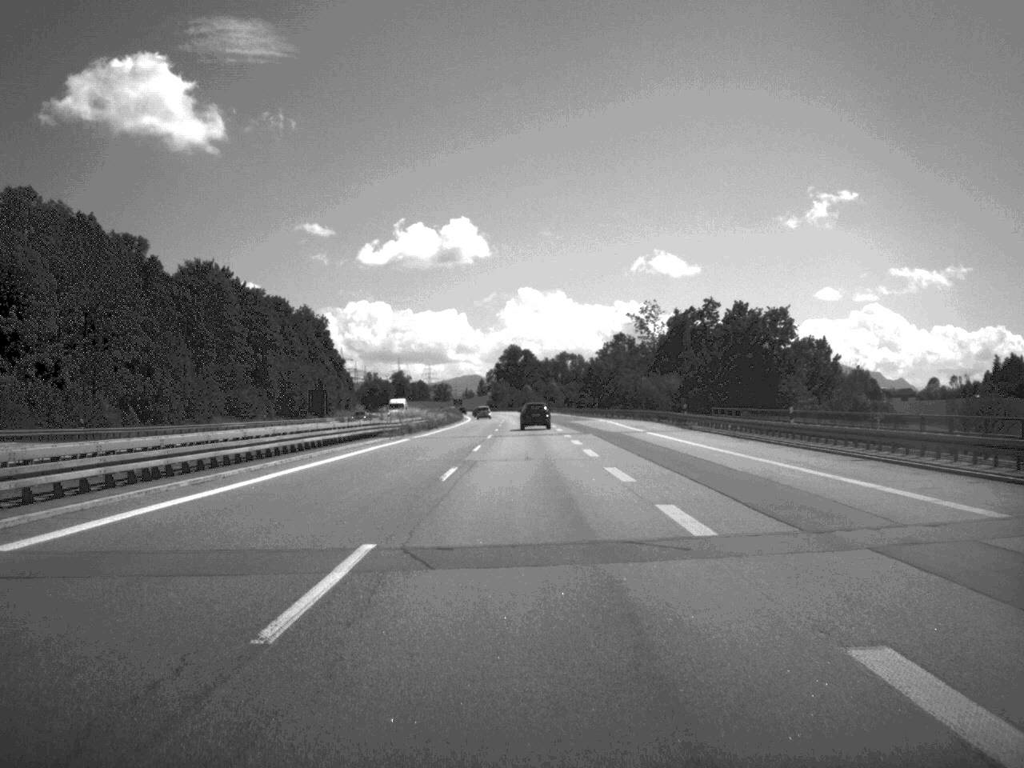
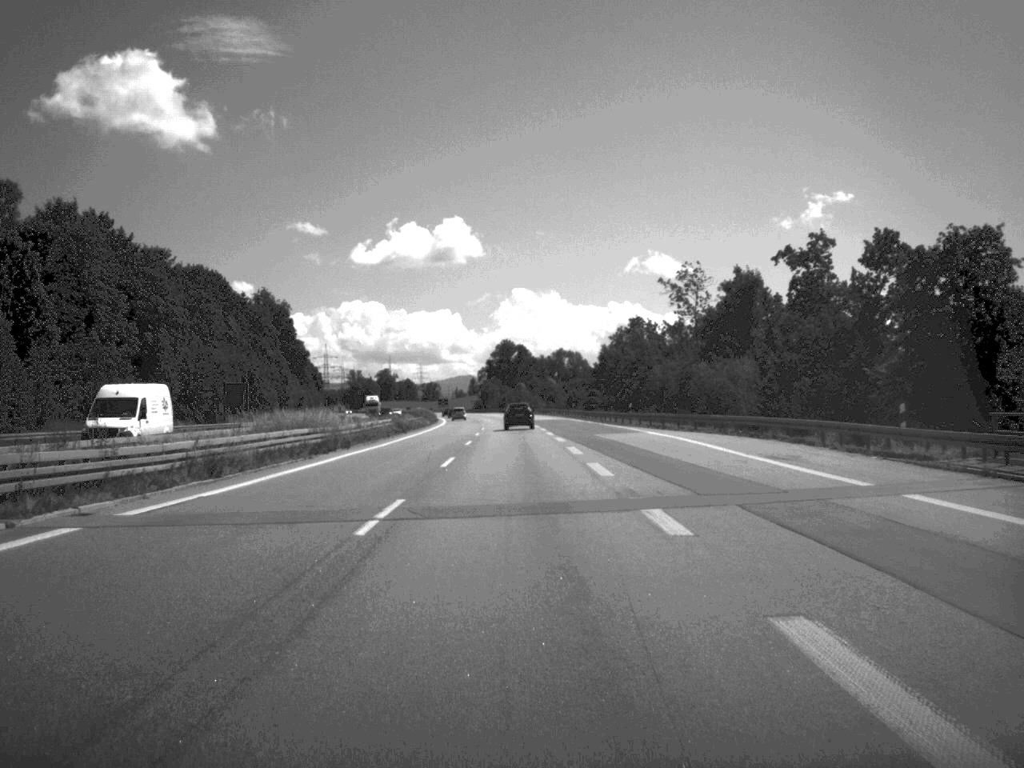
(+0.1, +46.2) m; 0°
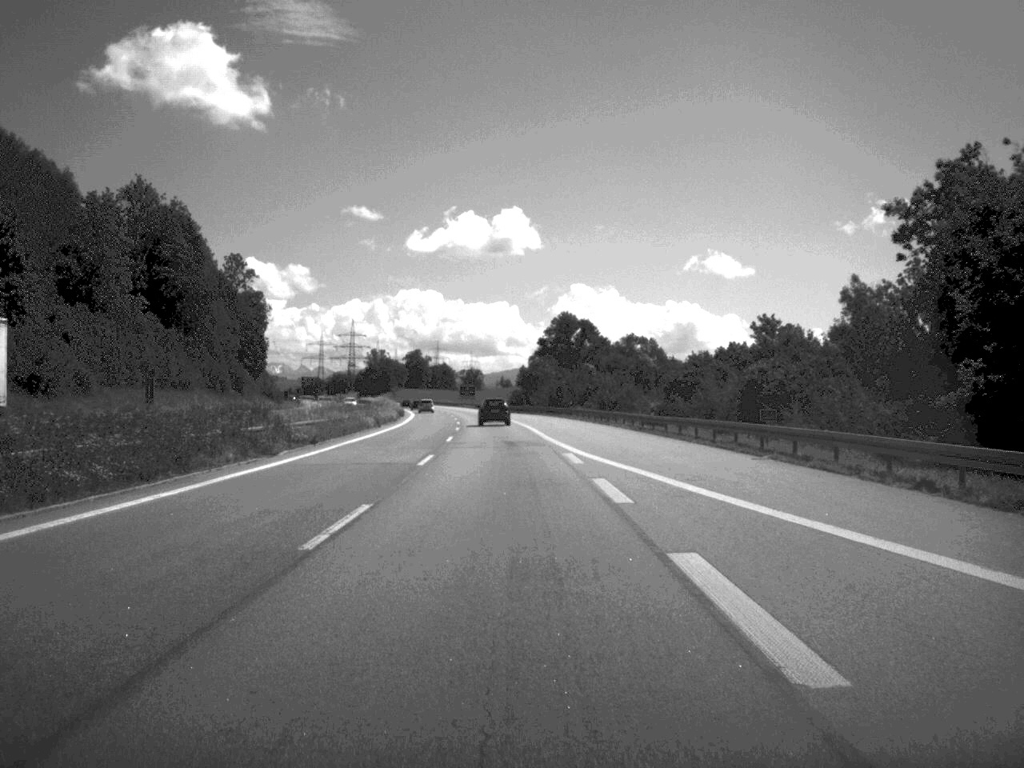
(-2.5, +125.9) m; -3°
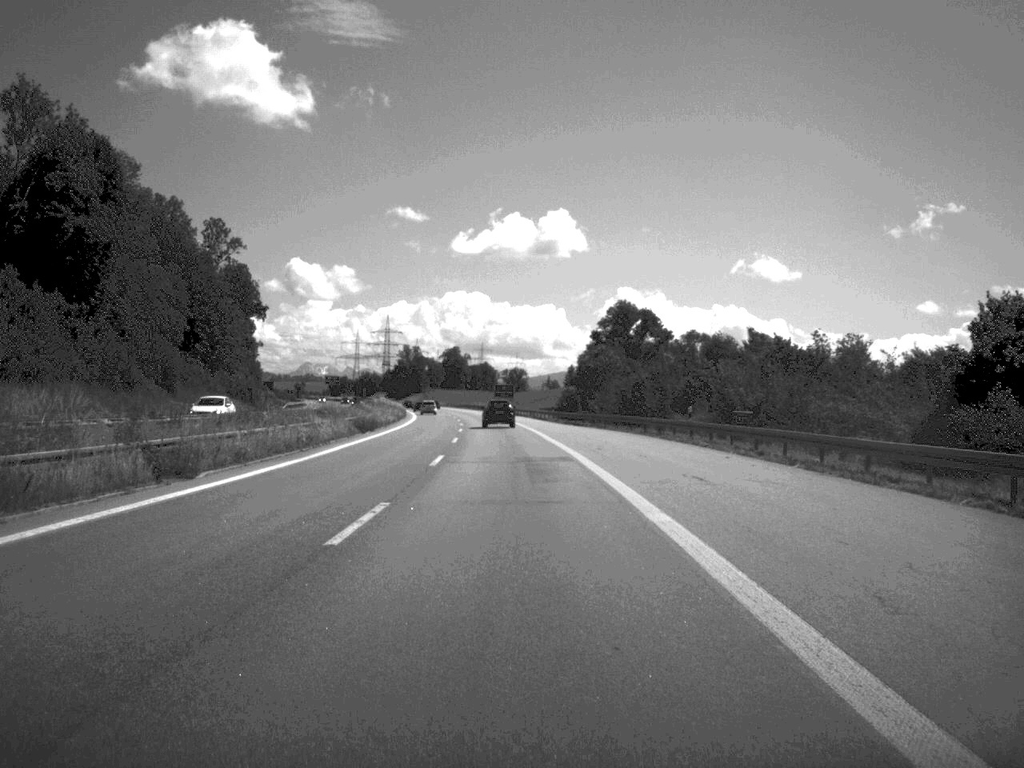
(-1.0, +52.8) m; -2°
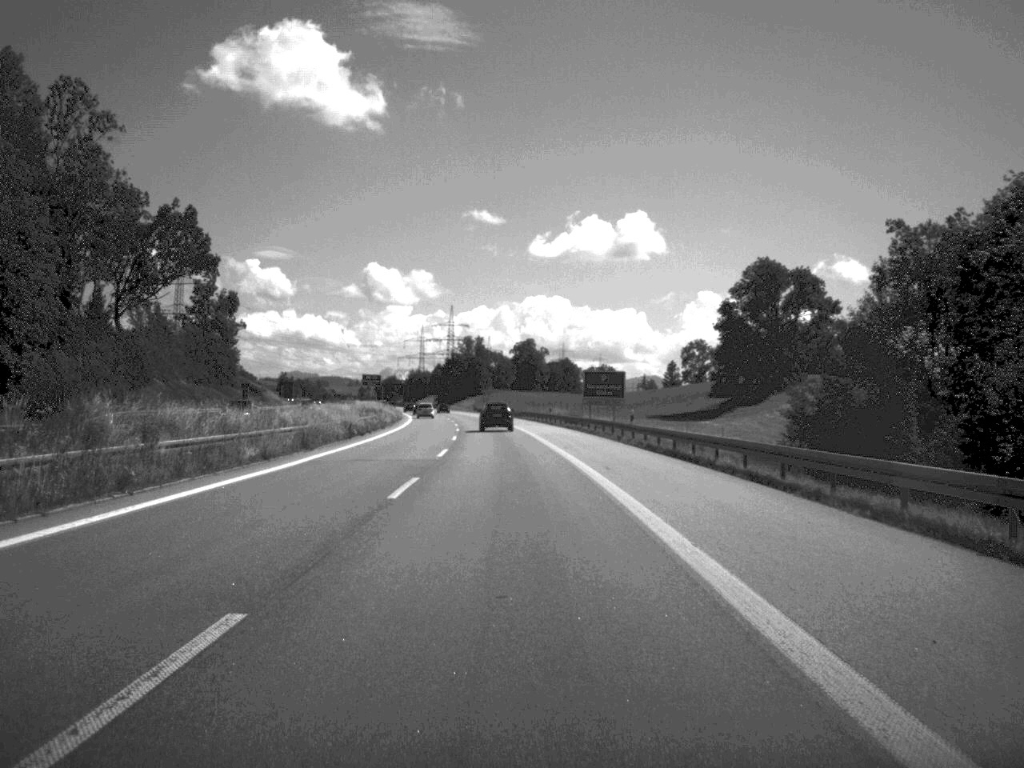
(-3.2, +98.9) m; -4°
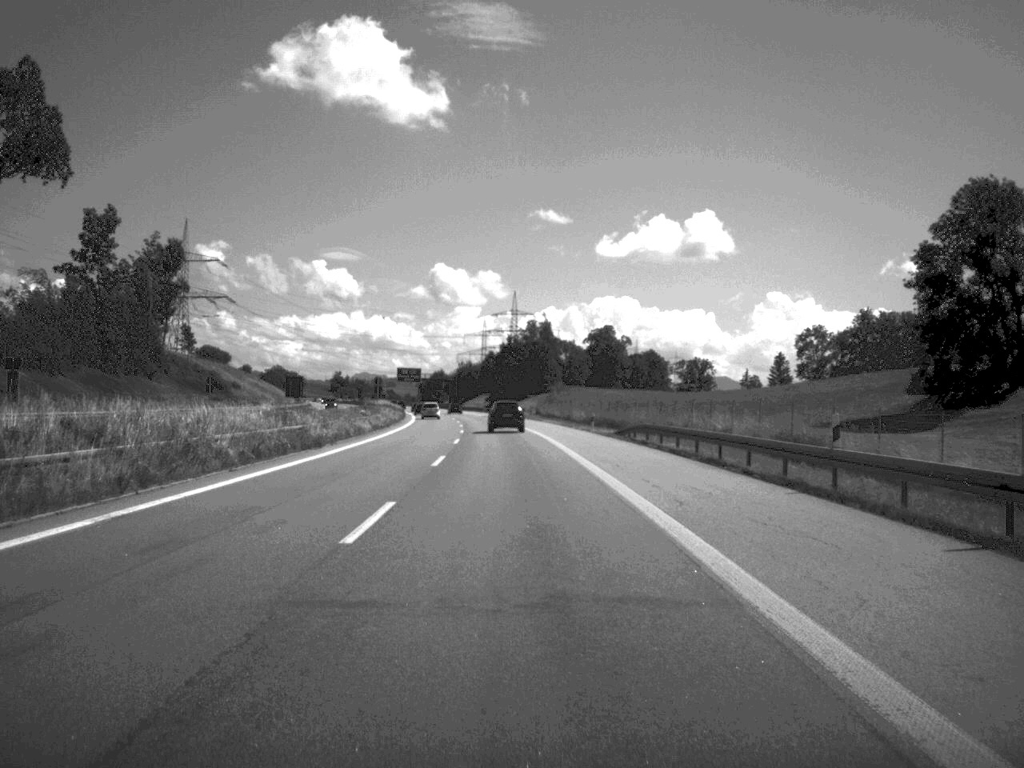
(-2.3, +78.0) m; -3°
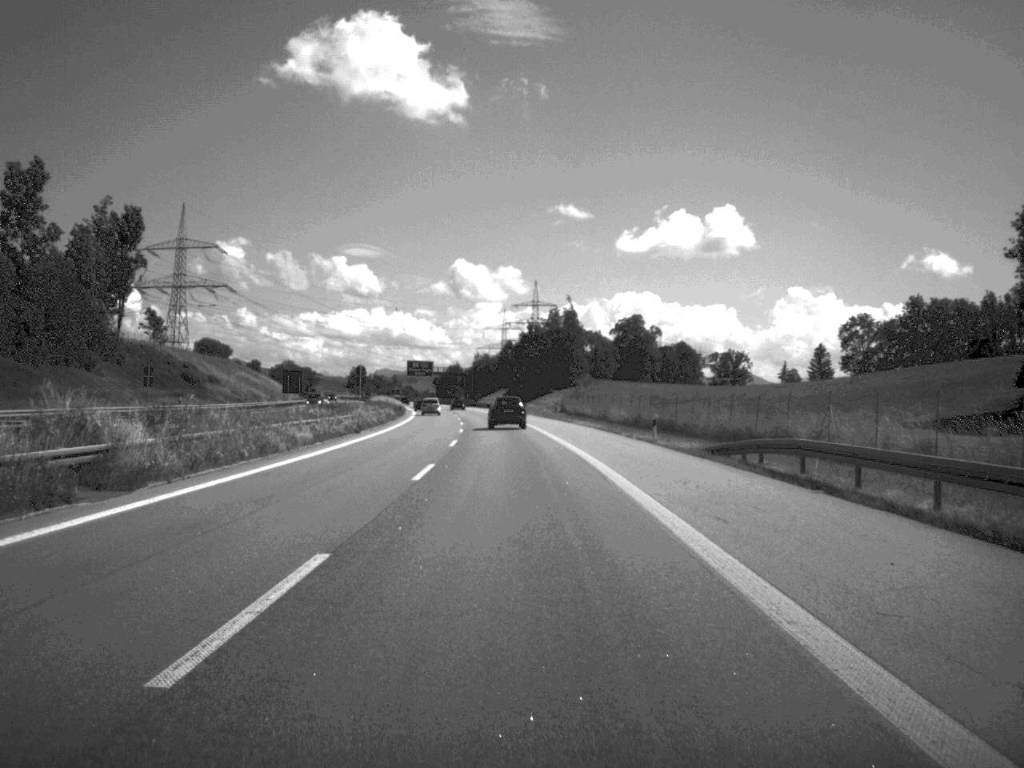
(-0.2, +25.0) m; -1°
